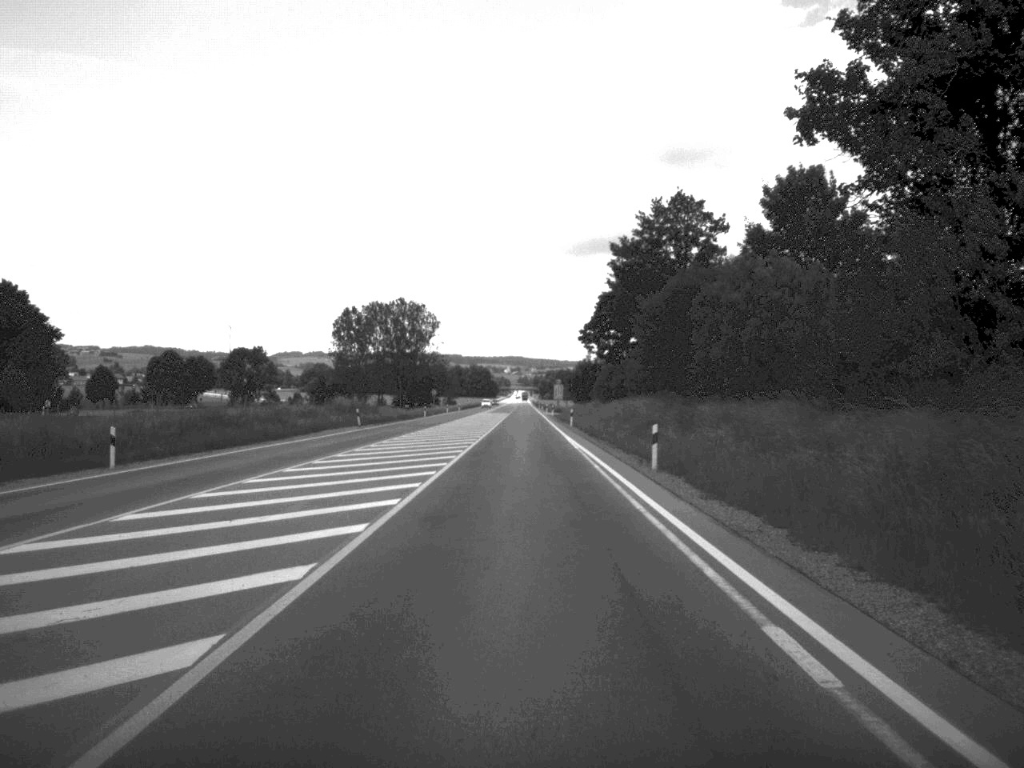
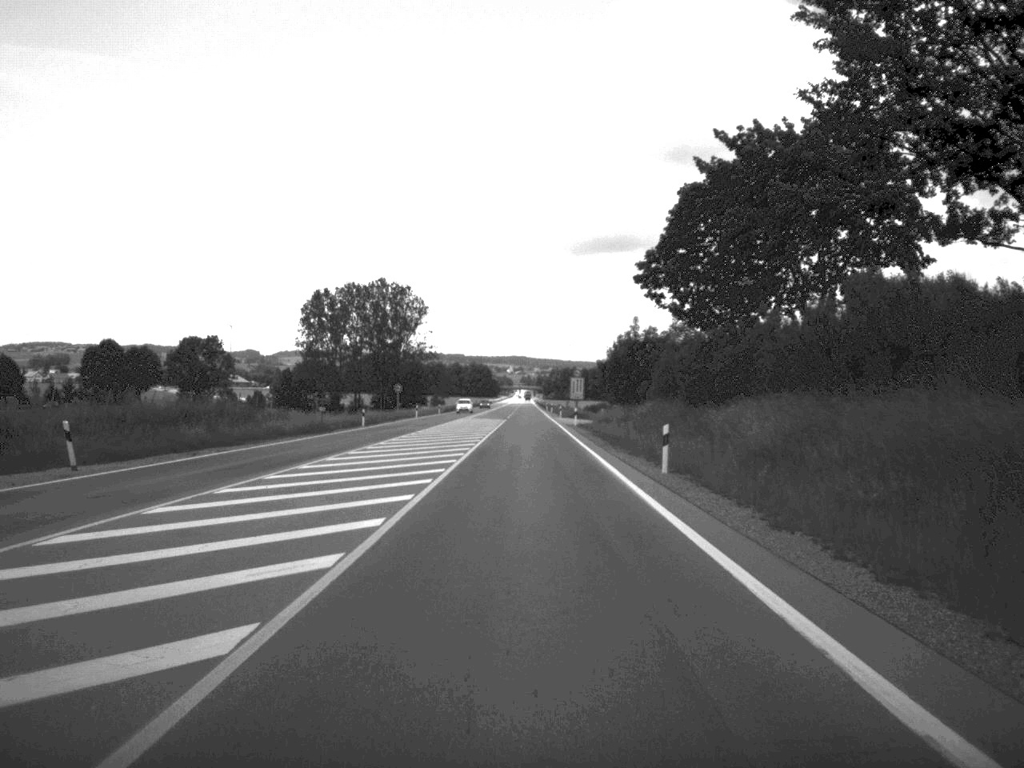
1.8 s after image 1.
(-0.2, +51.7) m; 0°
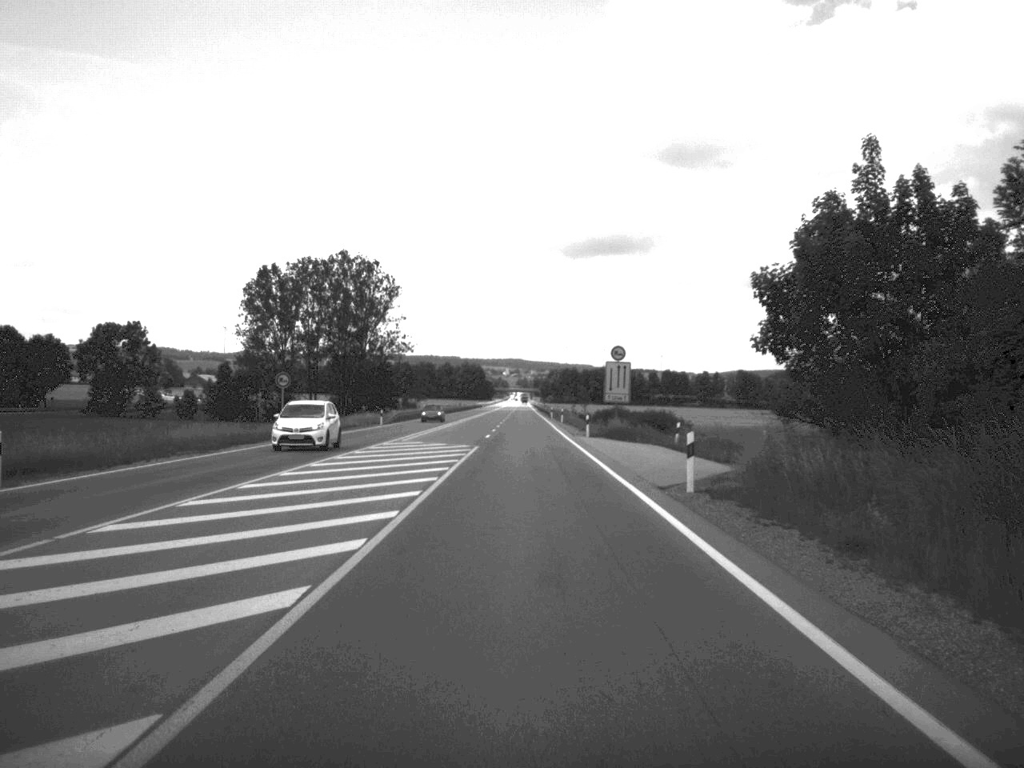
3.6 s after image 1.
(0.0, +55.0) m; 0°
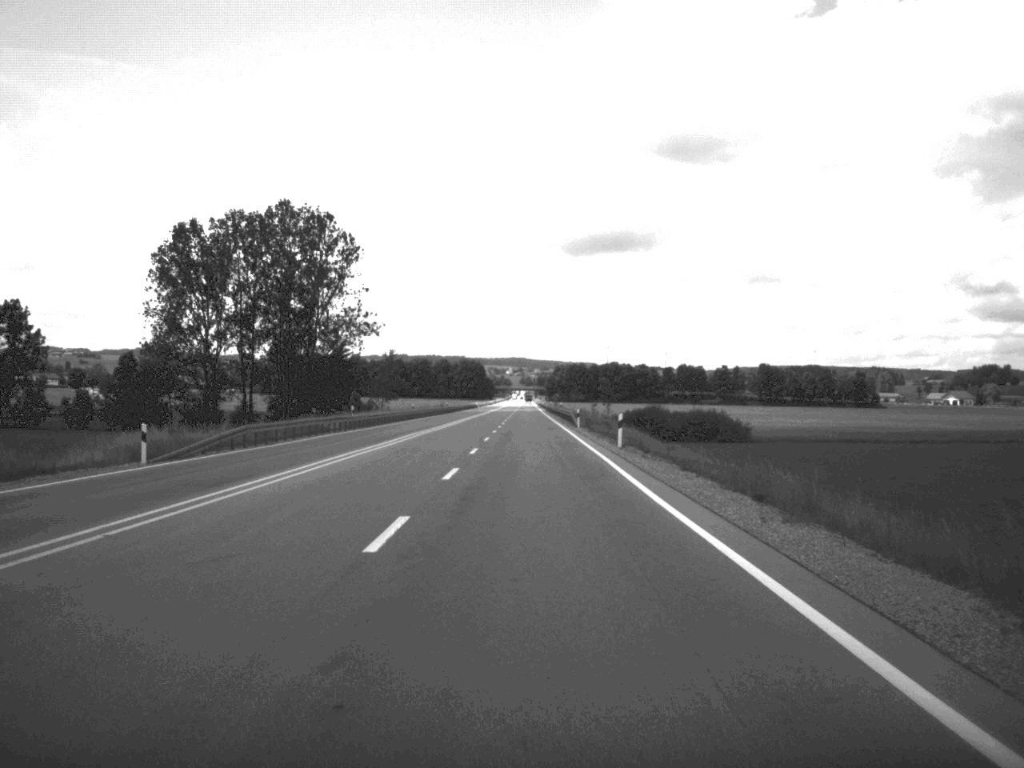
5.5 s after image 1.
(-0.2, +56.8) m; 0°
